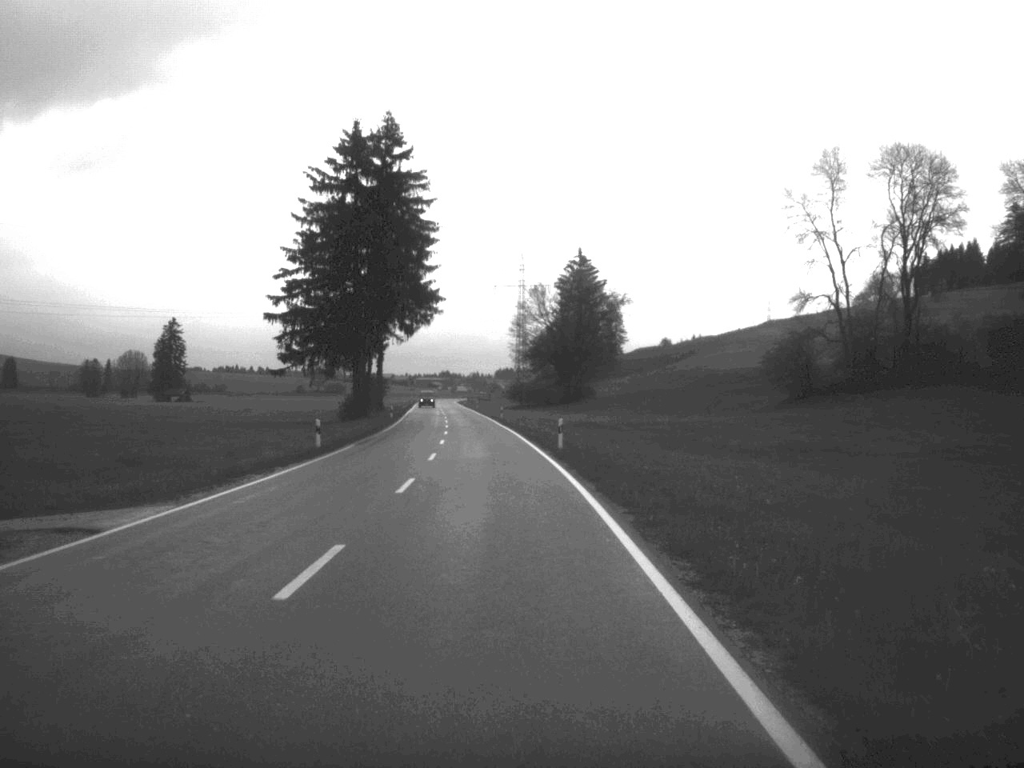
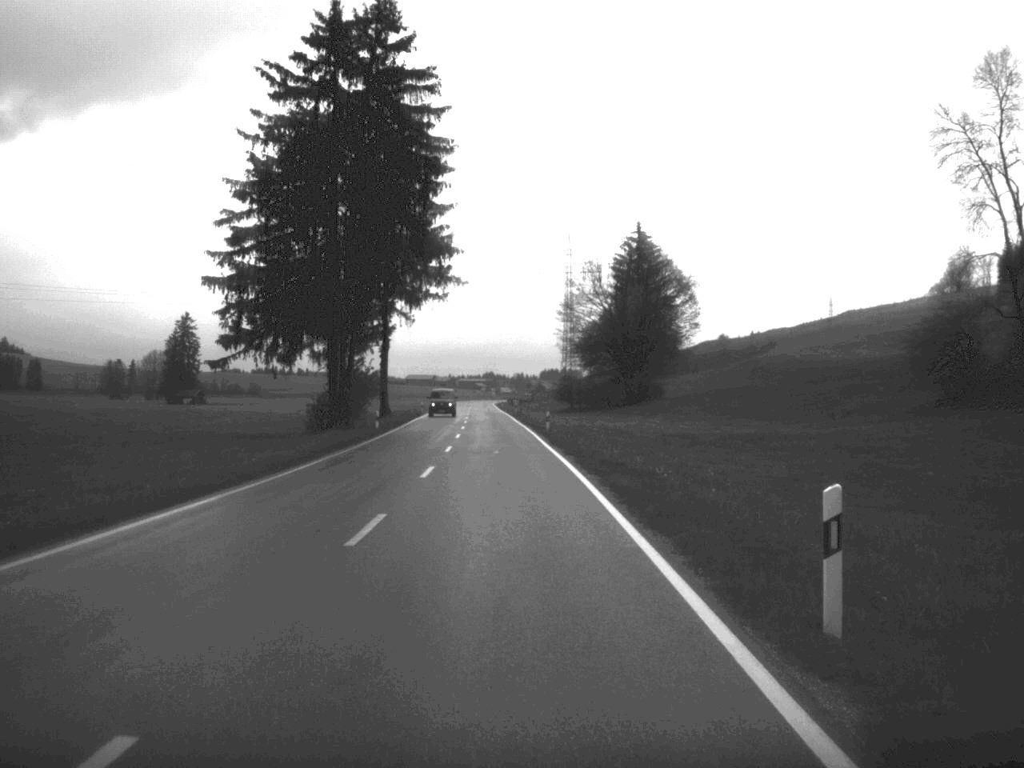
(-0.6, +31.8) m; -2°
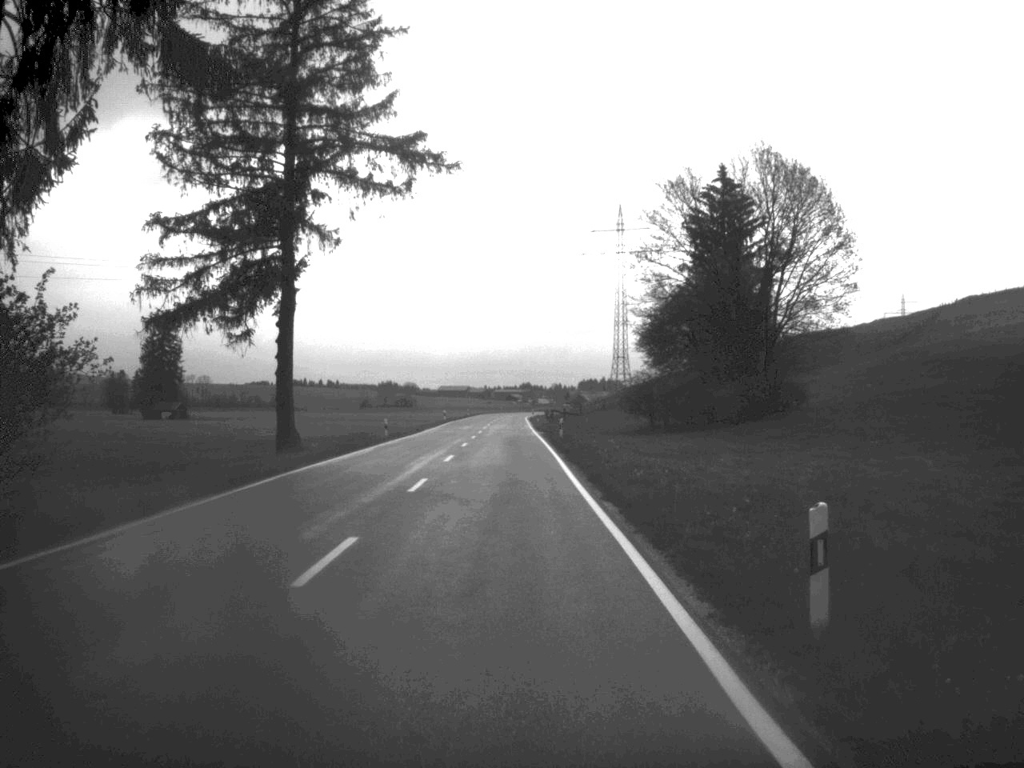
(-0.8, +49.7) m; -2°
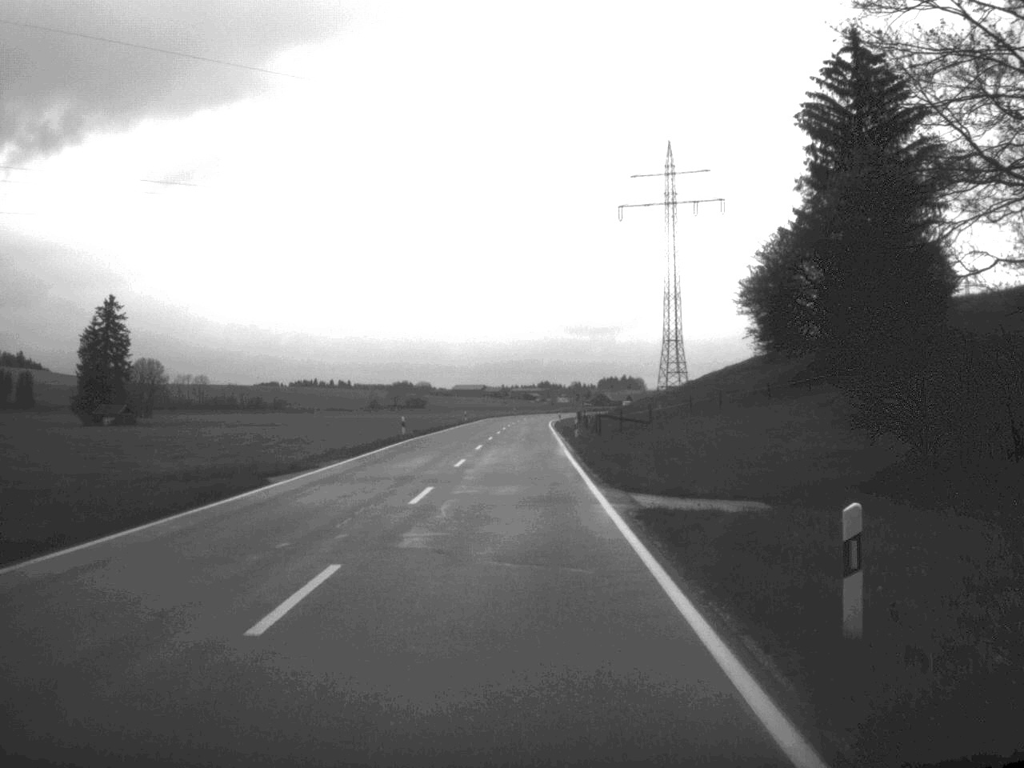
(-0.5, +49.2) m; -1°
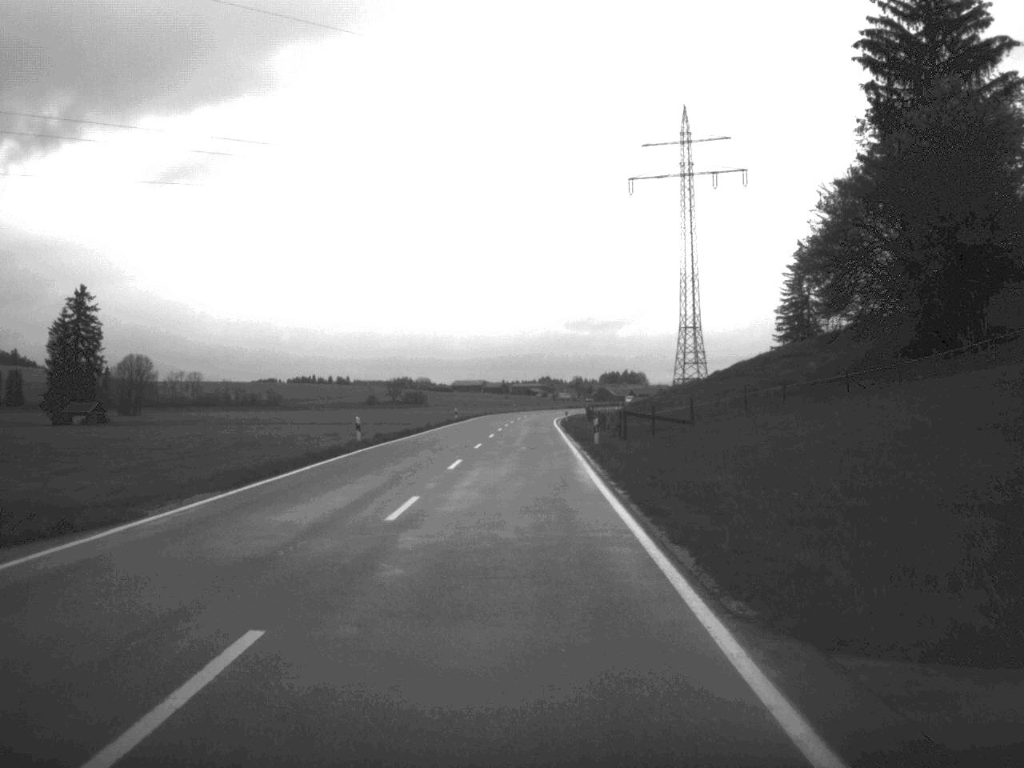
(0.0, +15.8) m; 0°
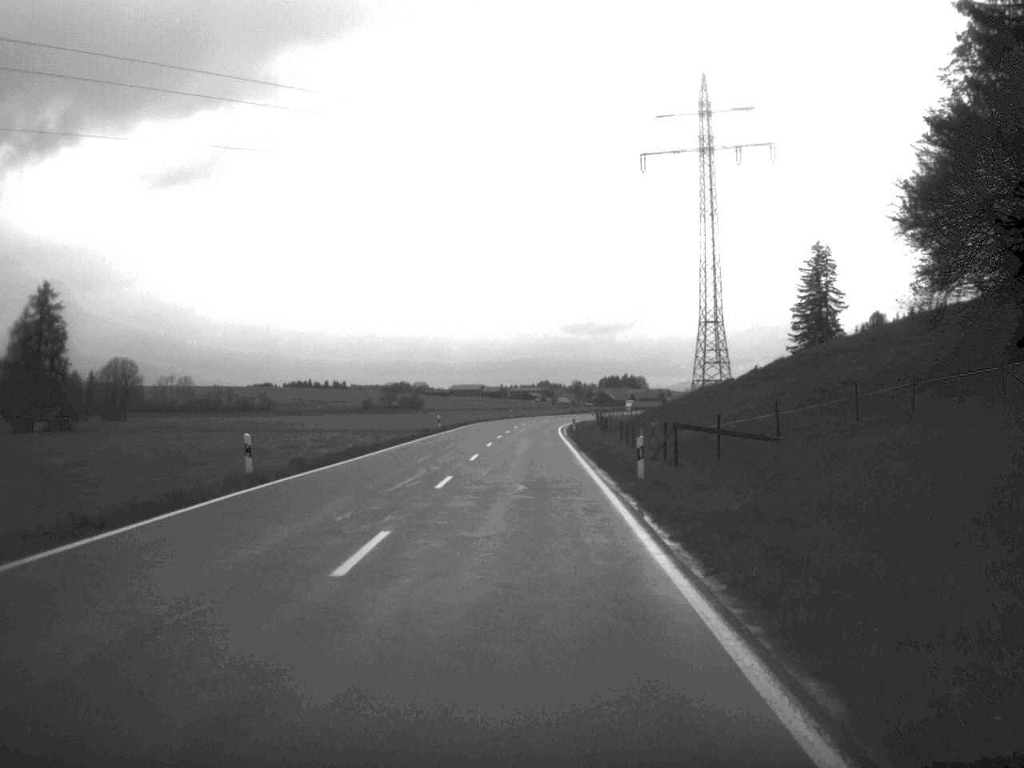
(0.0, +16.6) m; 0°
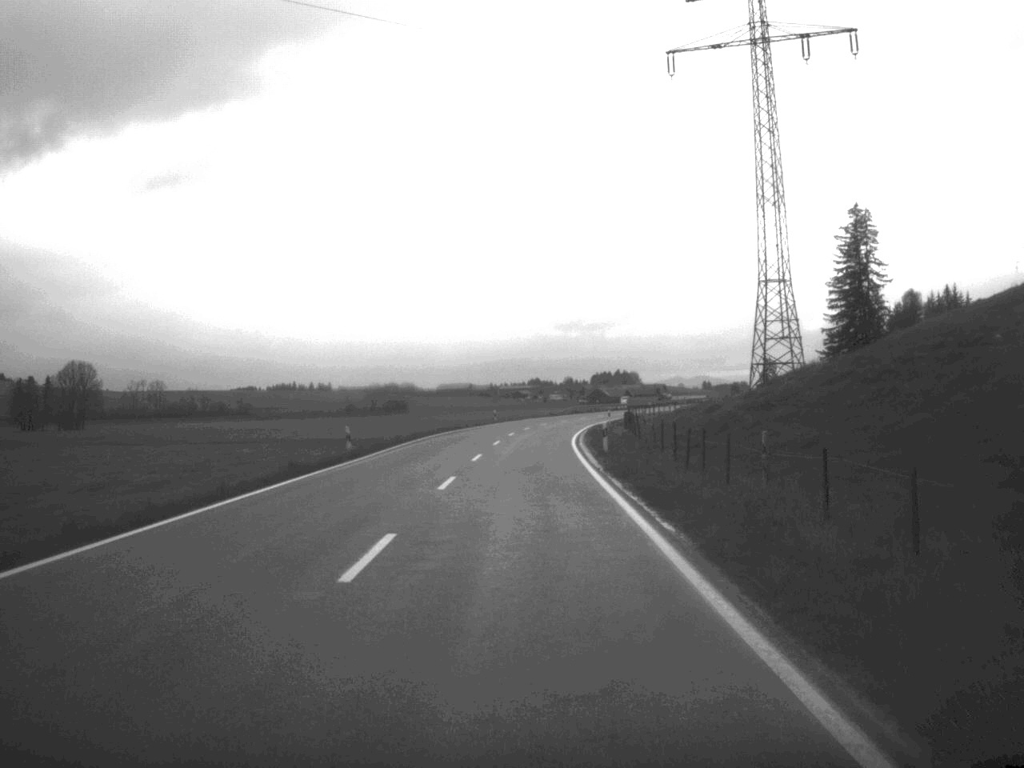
(+0.1, +34.8) m; 0°
